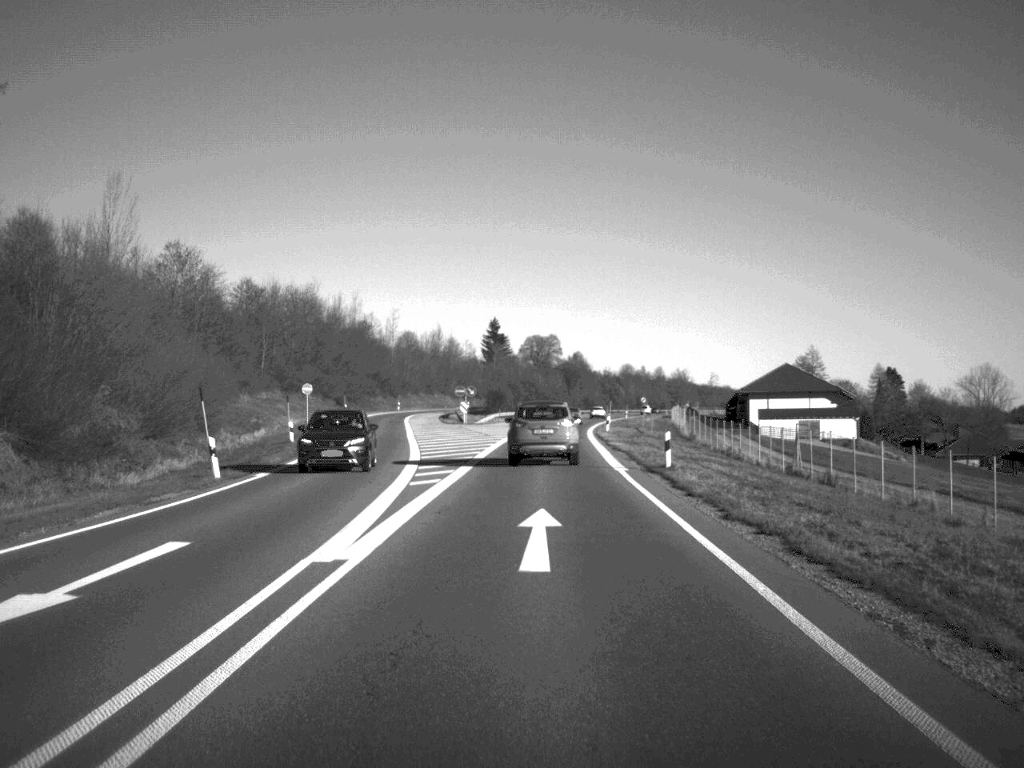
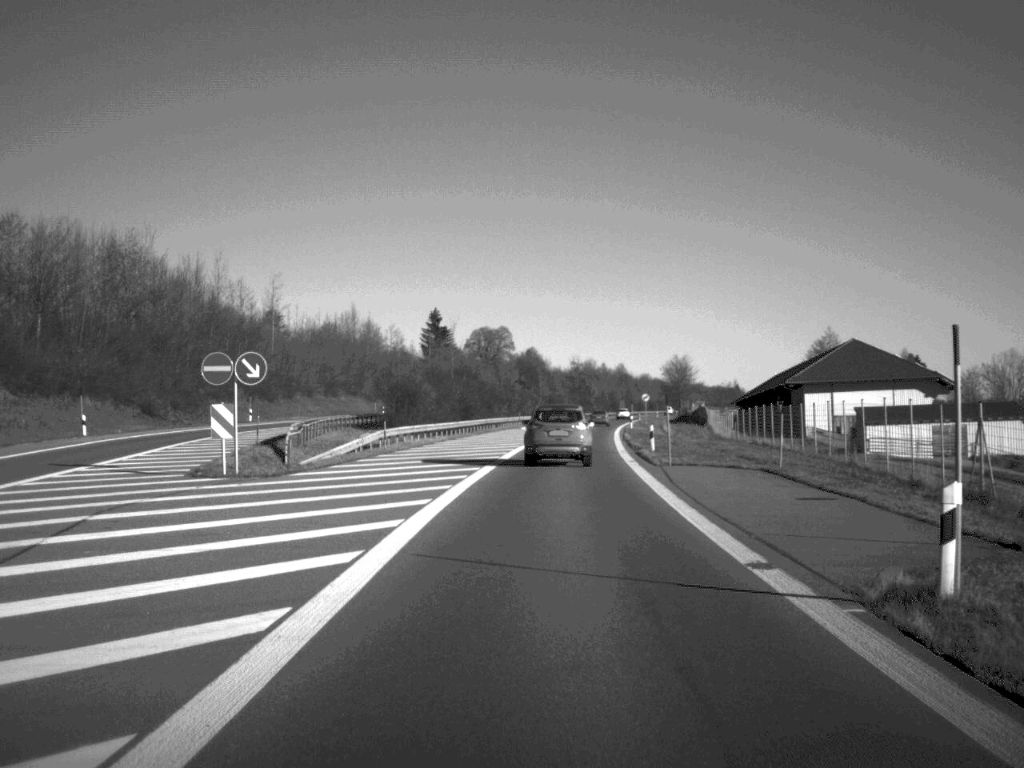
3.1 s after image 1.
(+1.0, +65.7) m; +2°
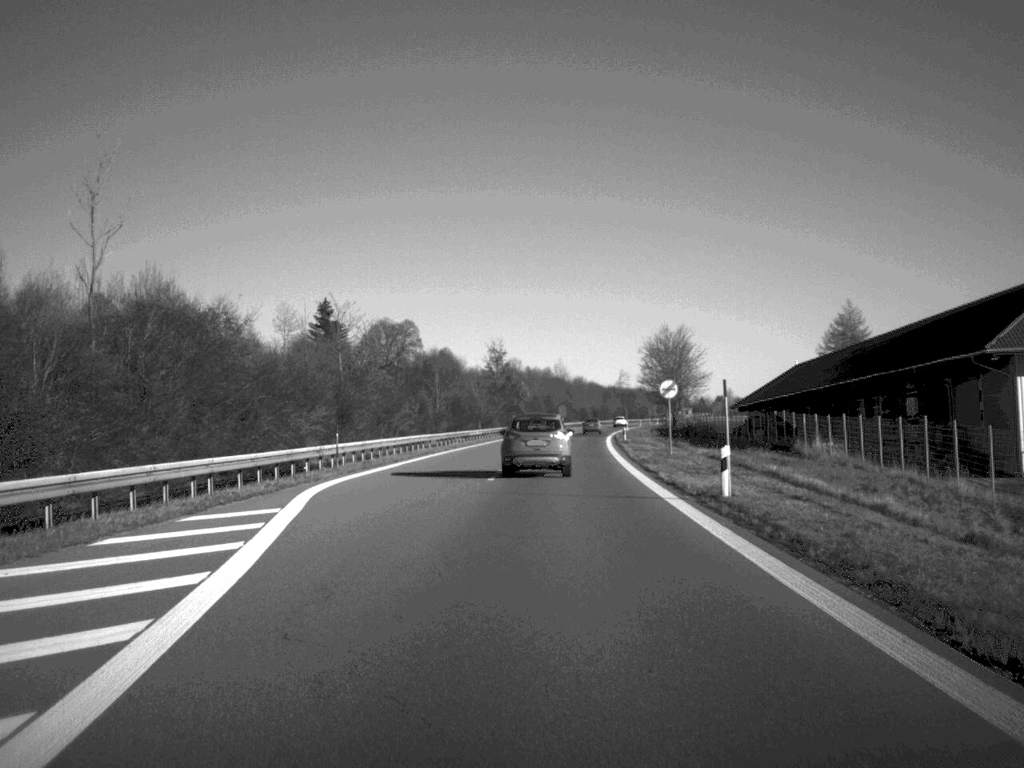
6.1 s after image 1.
(+2.7, +72.8) m; +3°
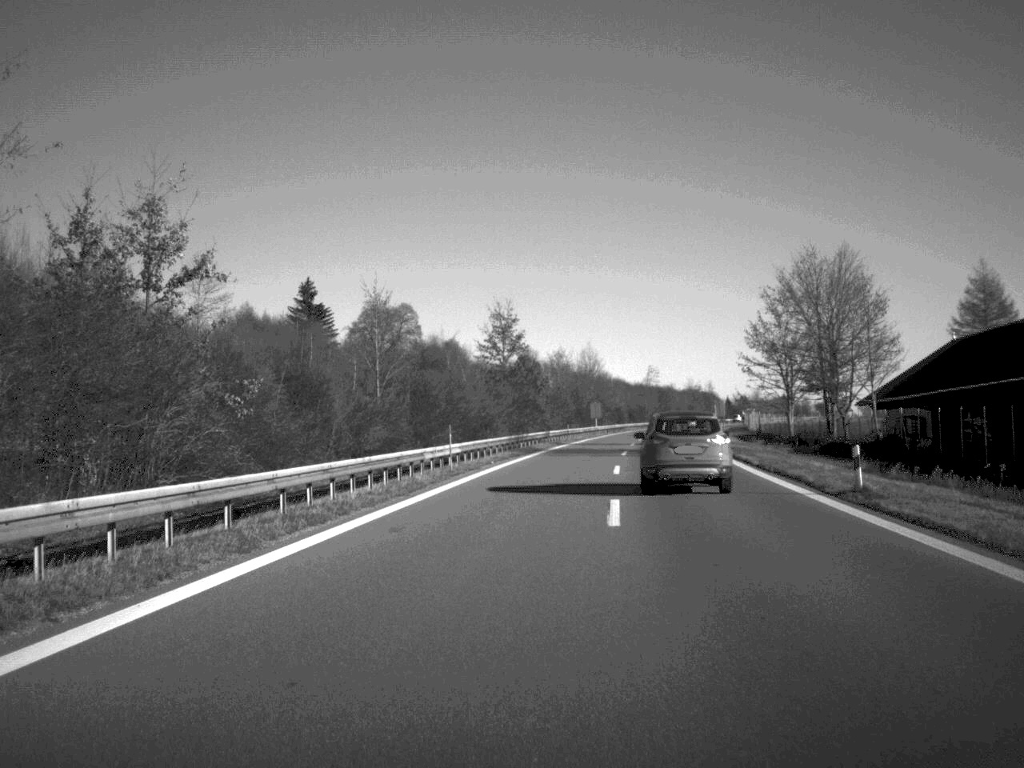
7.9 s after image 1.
(-0.5, +50.2) m; -1°
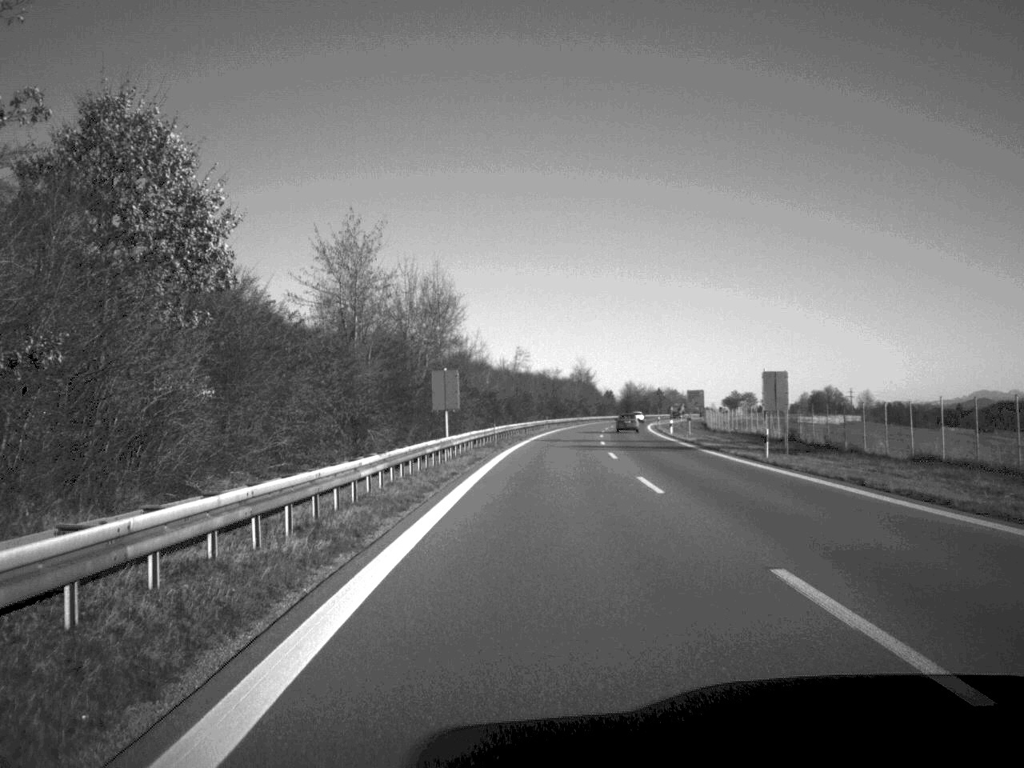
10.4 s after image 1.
(+4.8, +83.3) m; +7°
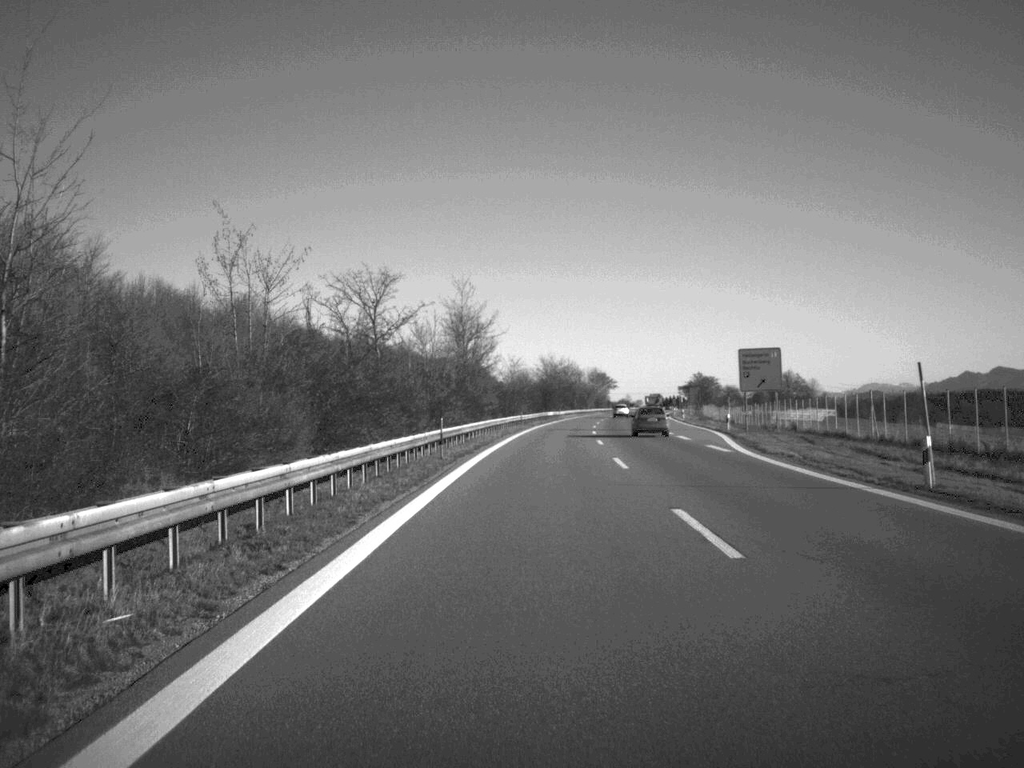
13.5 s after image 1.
(+5.4, +119.8) m; +5°
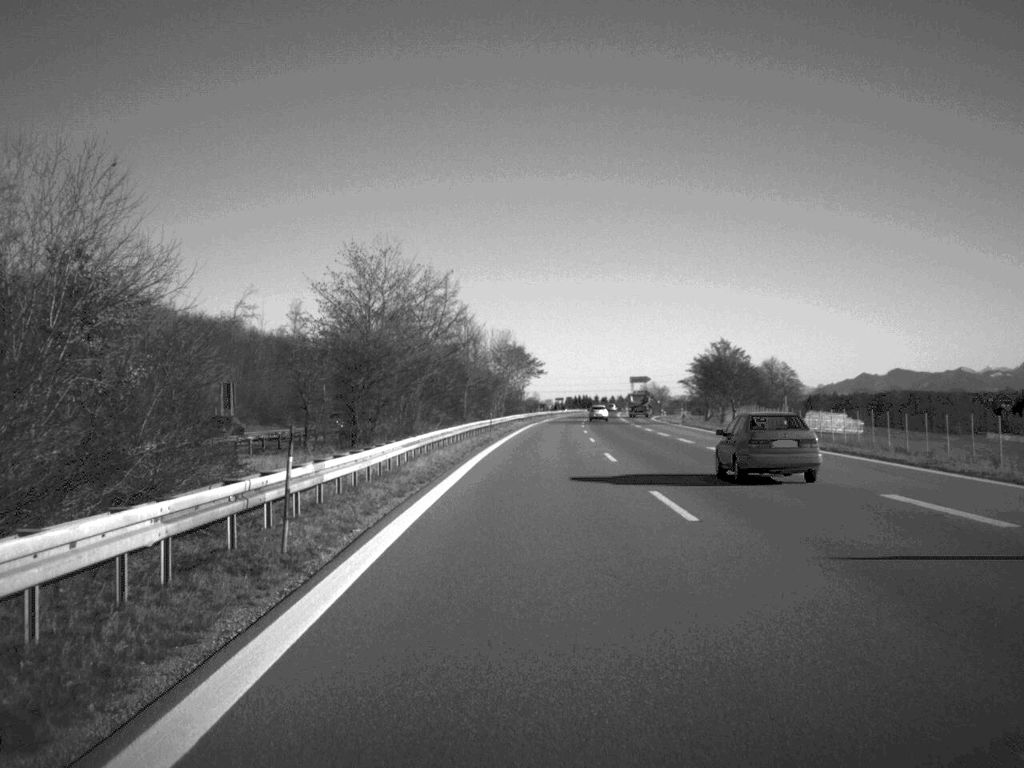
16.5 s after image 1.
(+5.0, +121.4) m; +5°
